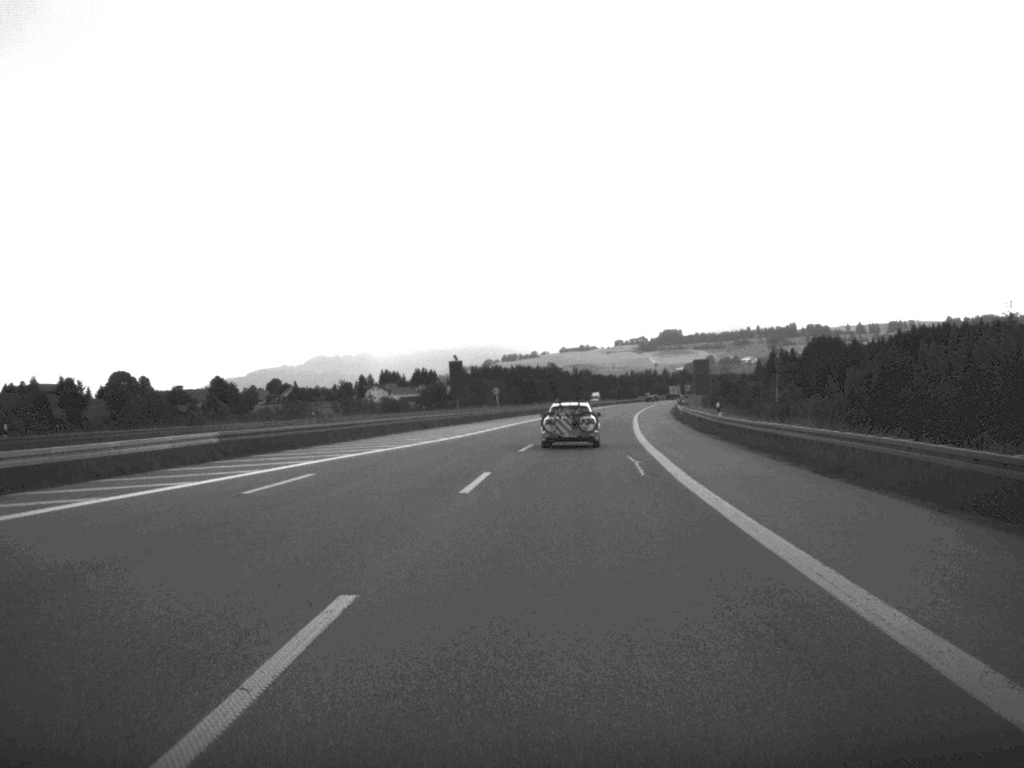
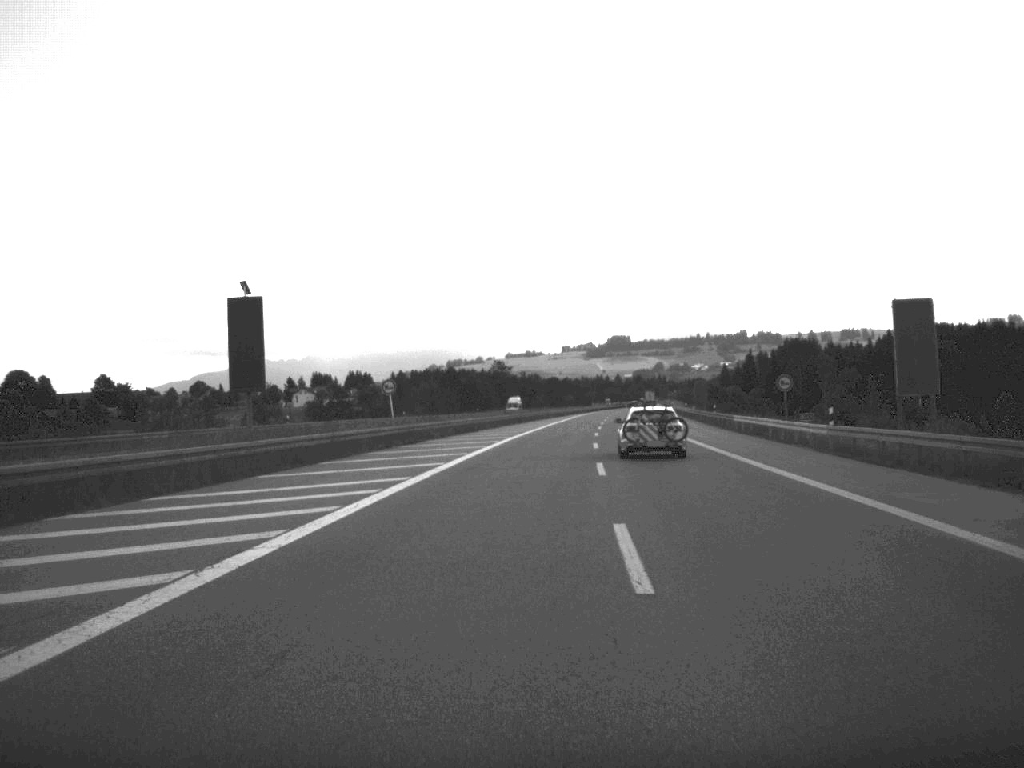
(+0.9, +62.9) m; +2°
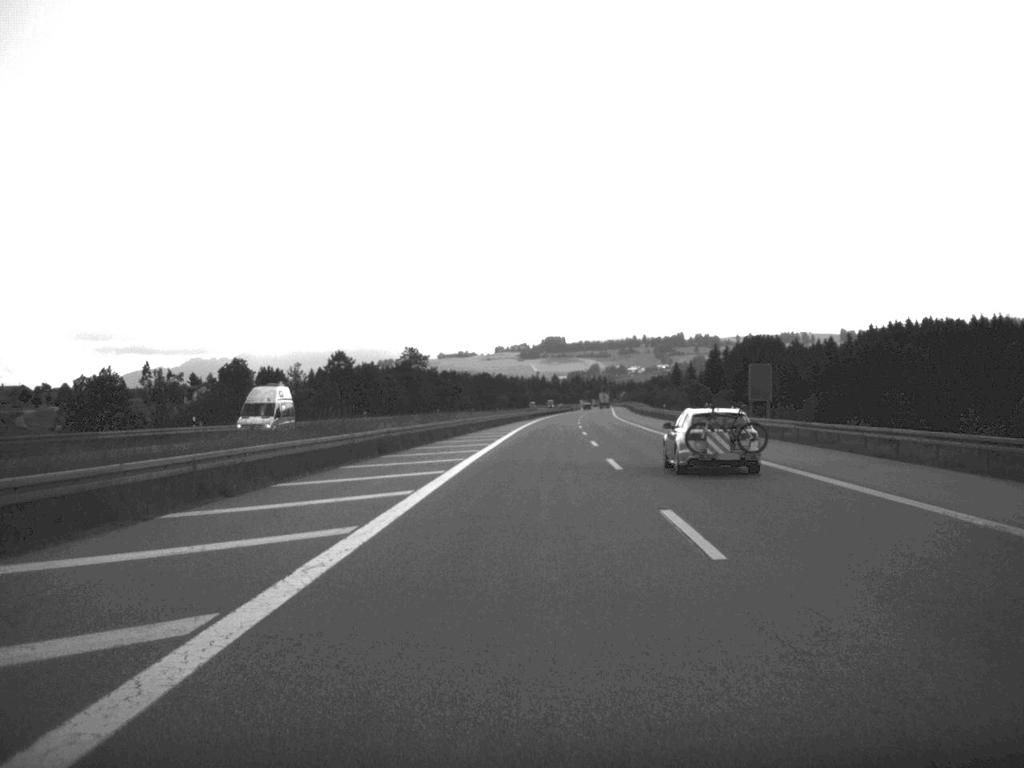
(+1.8, +66.3) m; +3°
